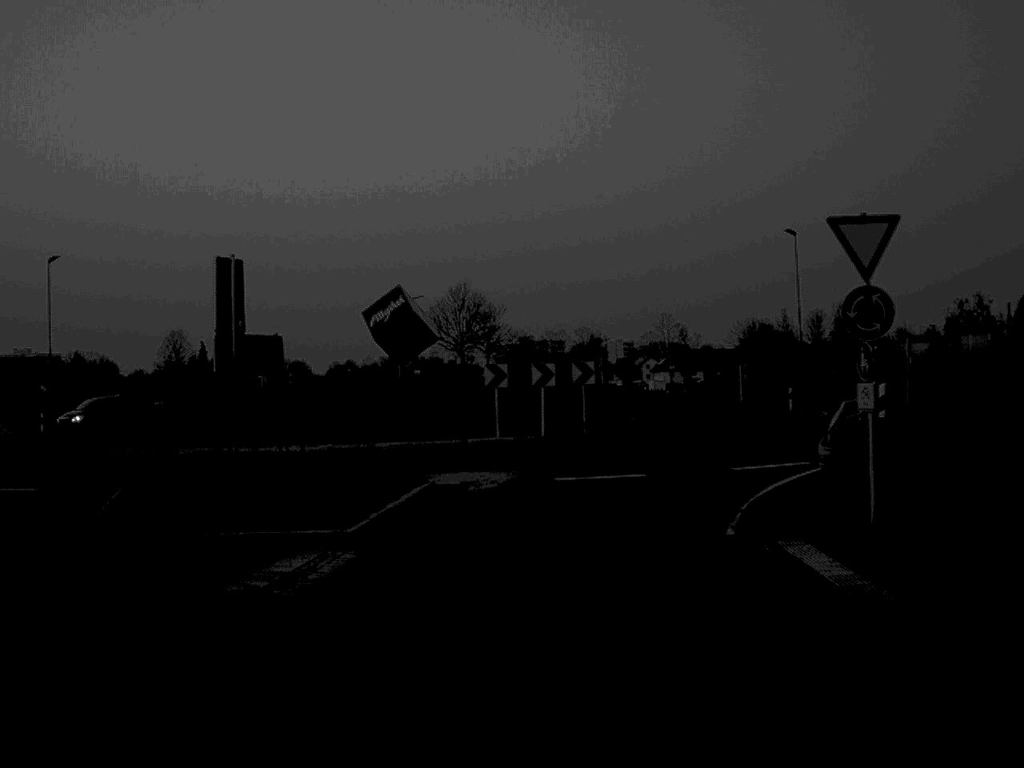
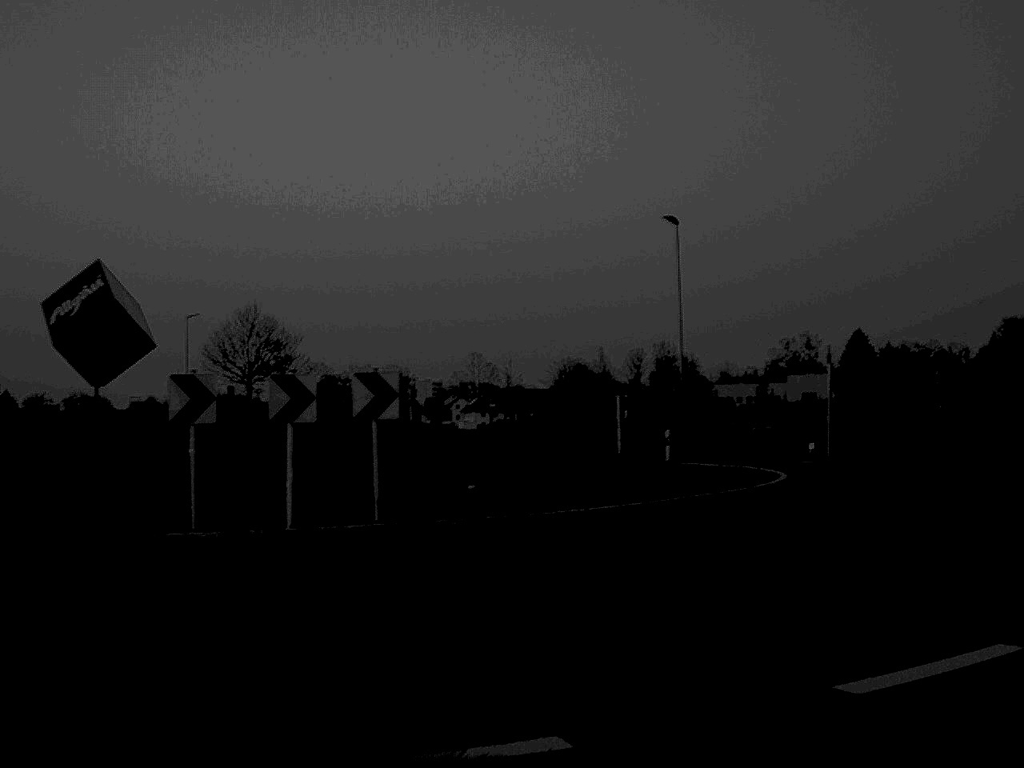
(+0.6, +14.5) m; +9°
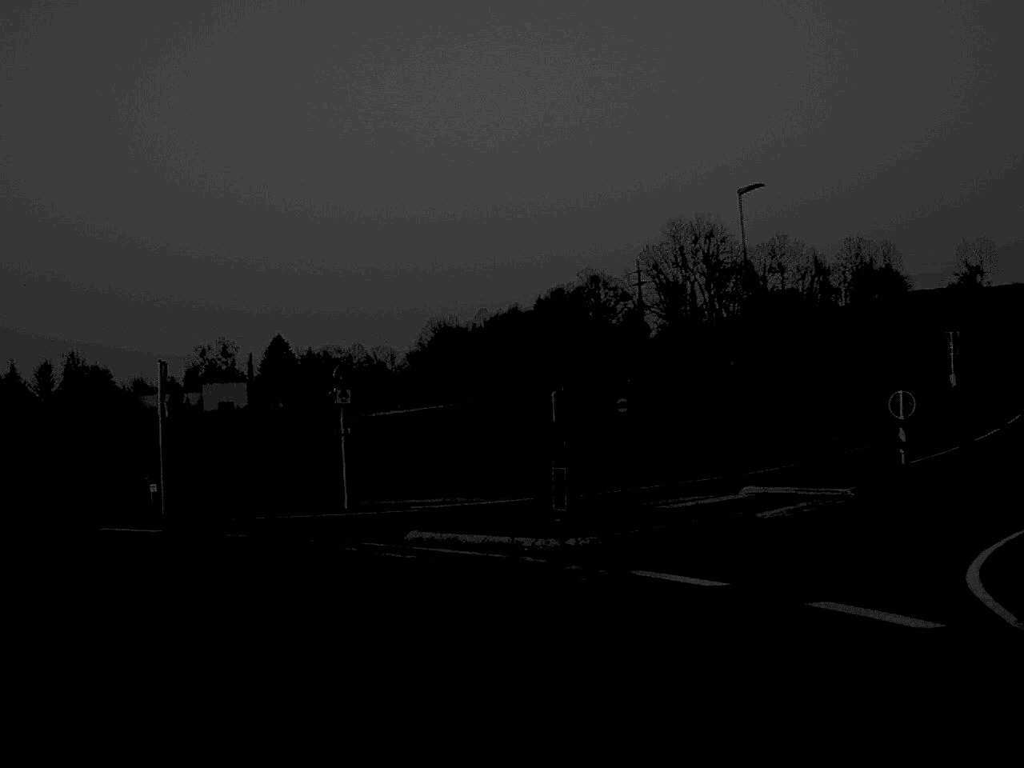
(+4.6, +14.4) m; +25°
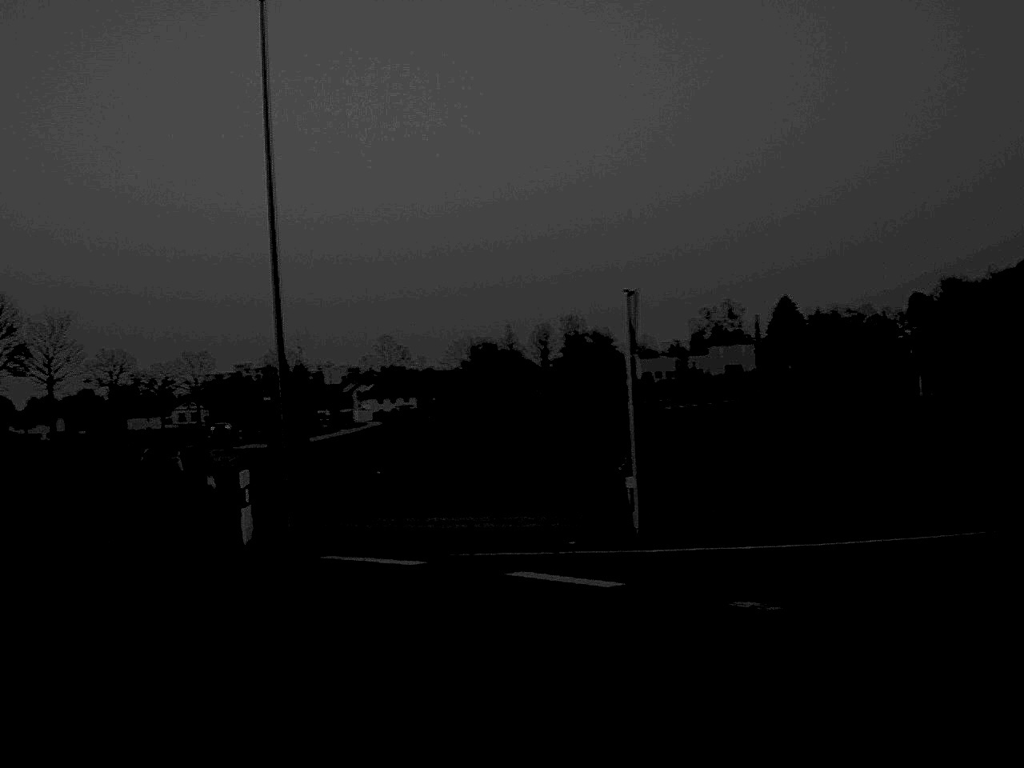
(-1.6, +9.1) m; -23°
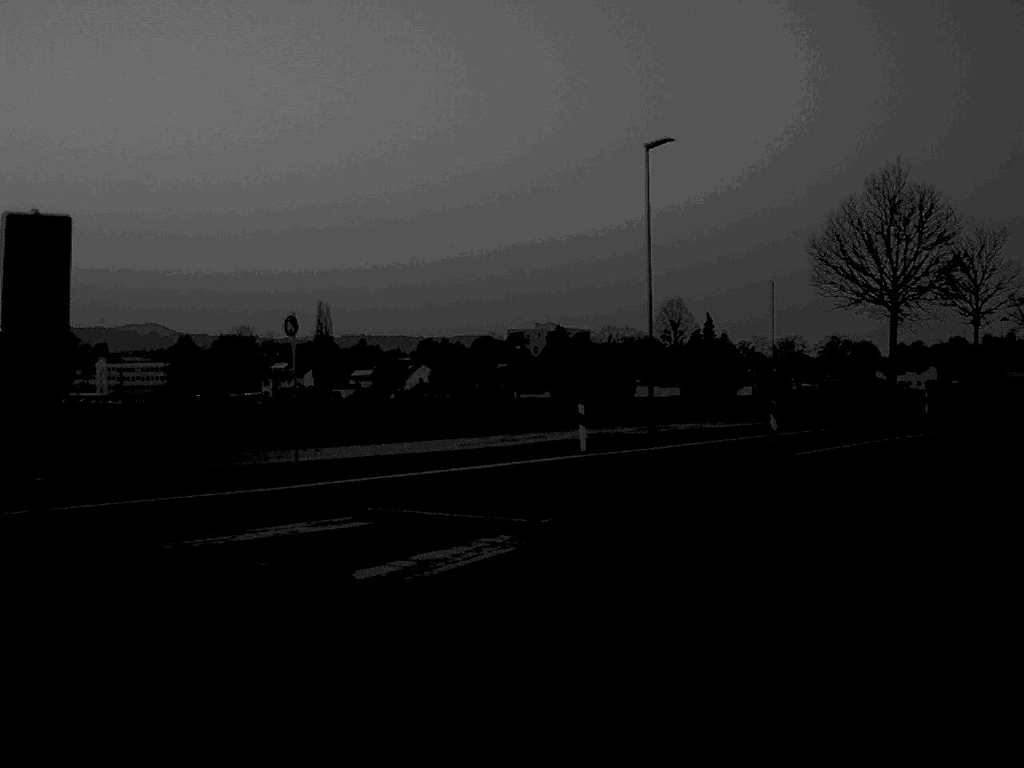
(-9.4, +17.6) m; -37°
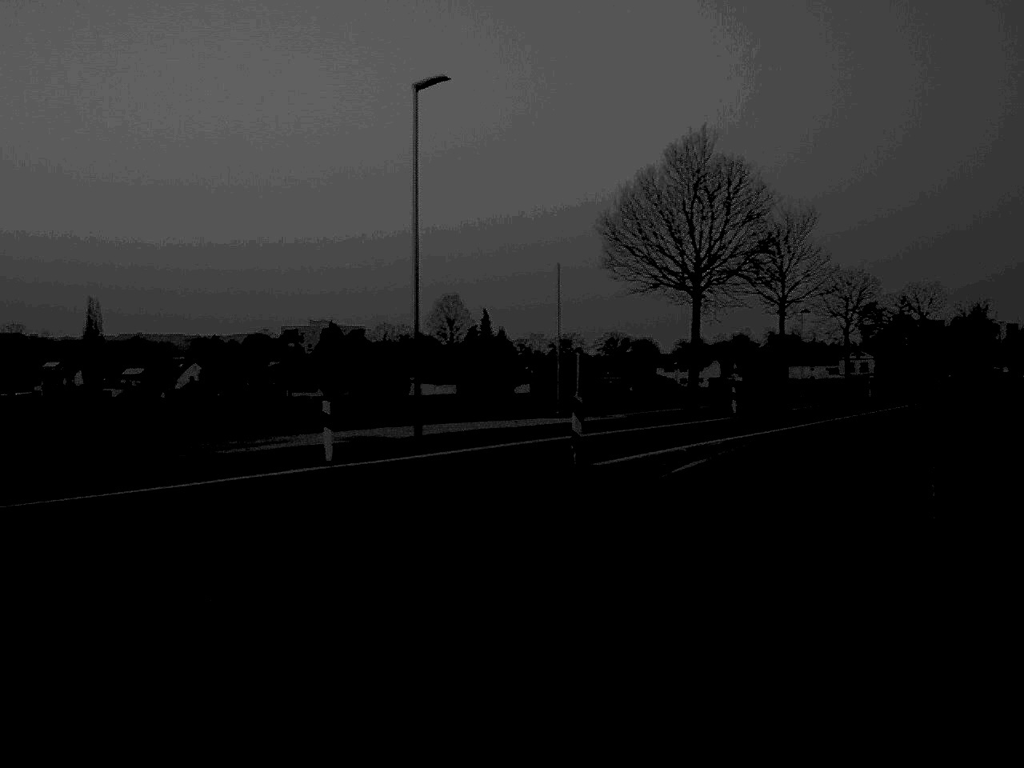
(+0.5, +6.0) m; +10°
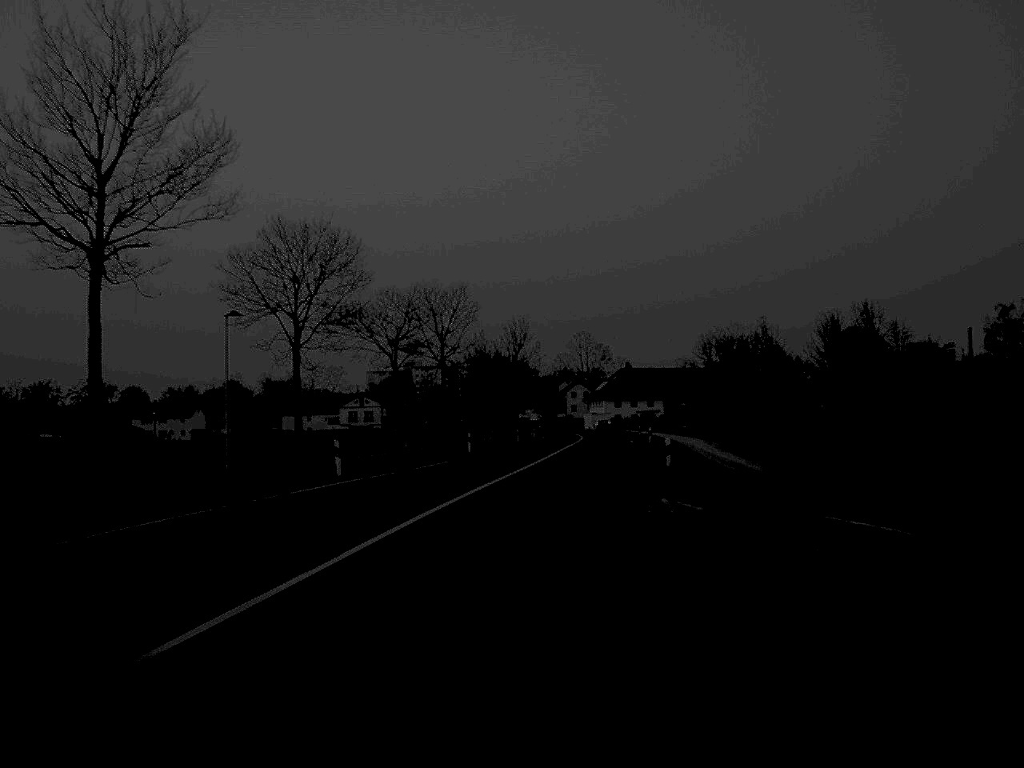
(+10.7, +37.3) m; +21°
